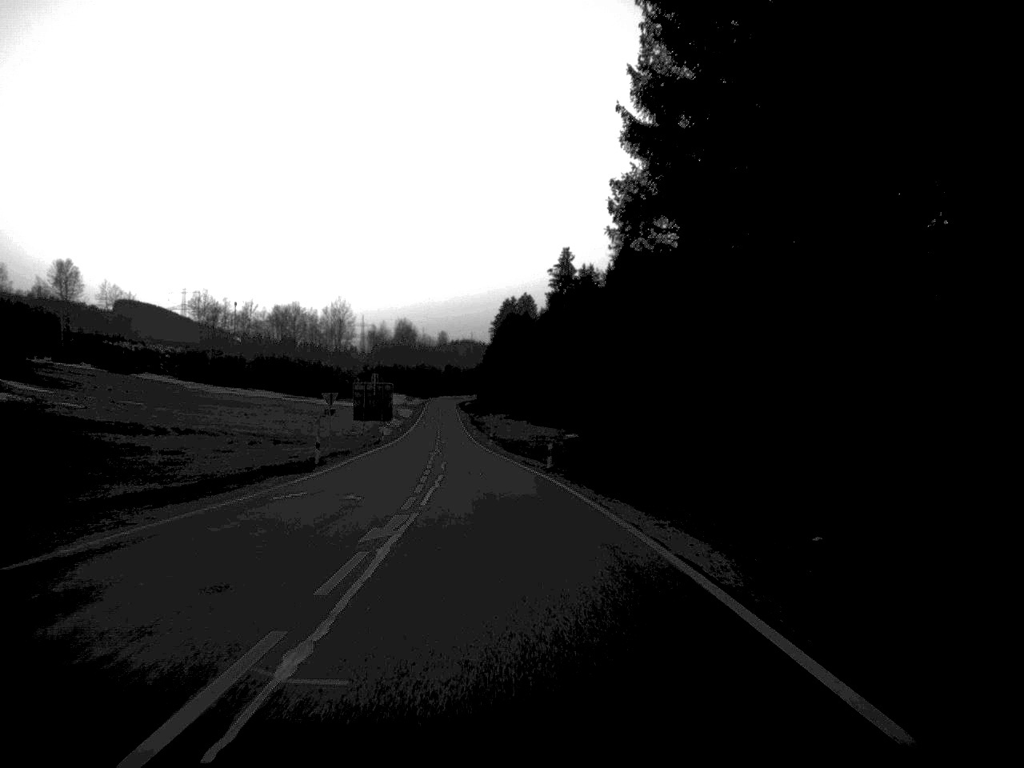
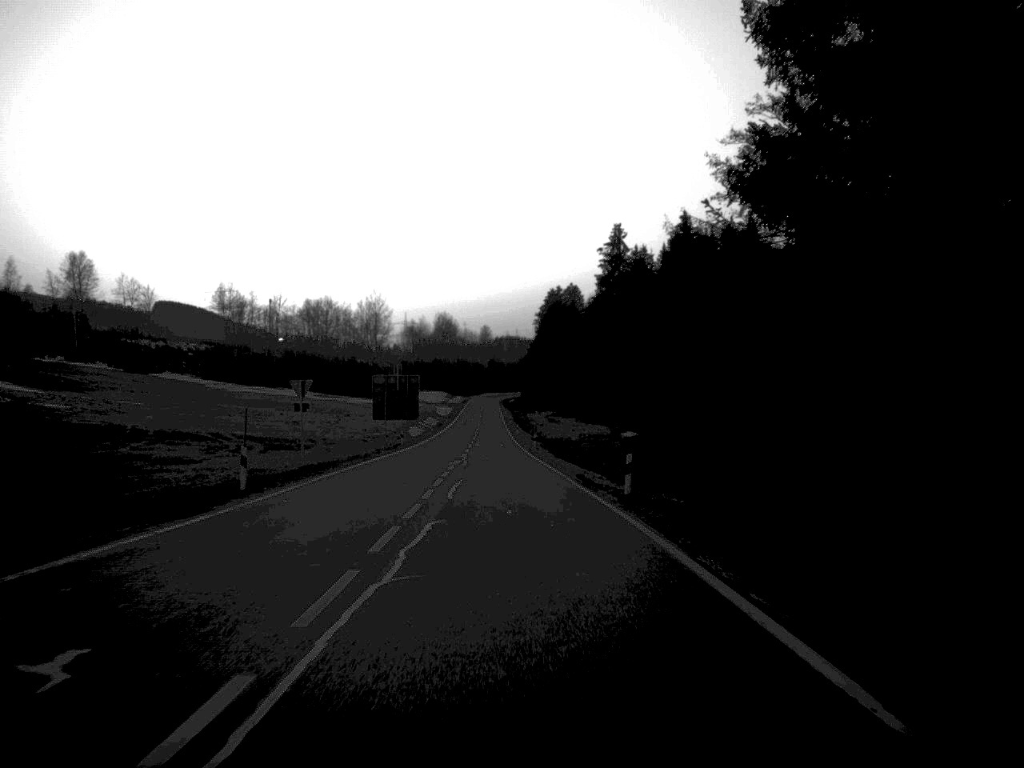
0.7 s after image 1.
(-0.4, +19.9) m; -2°
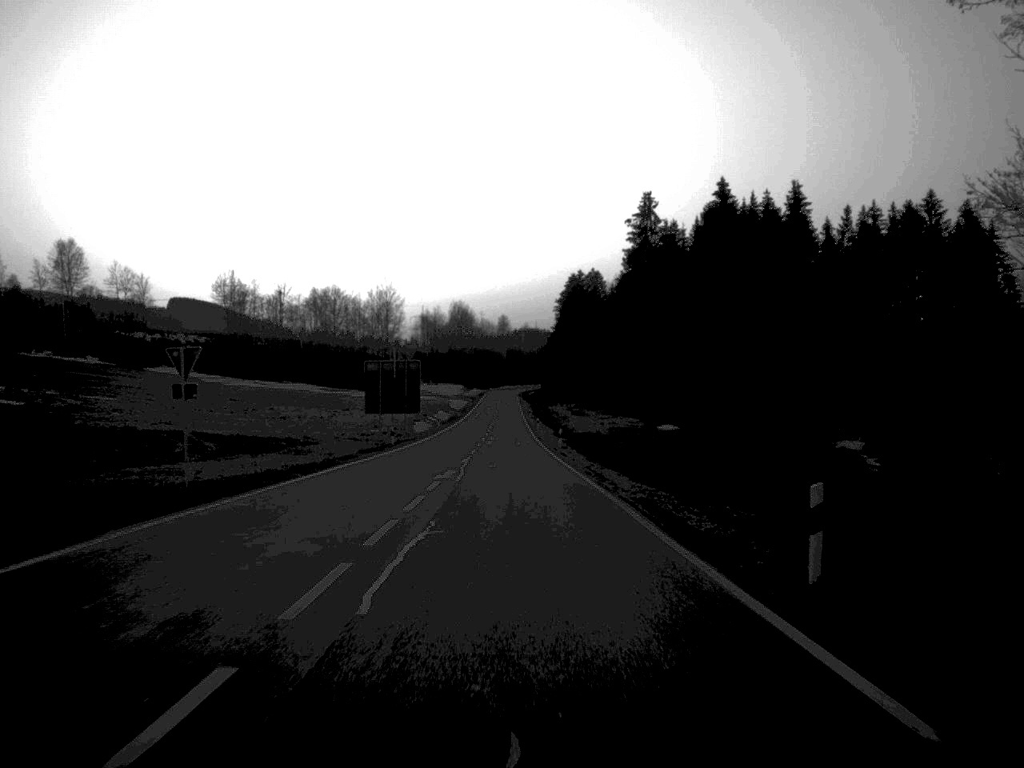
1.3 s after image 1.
(-0.1, +18.0) m; -1°
